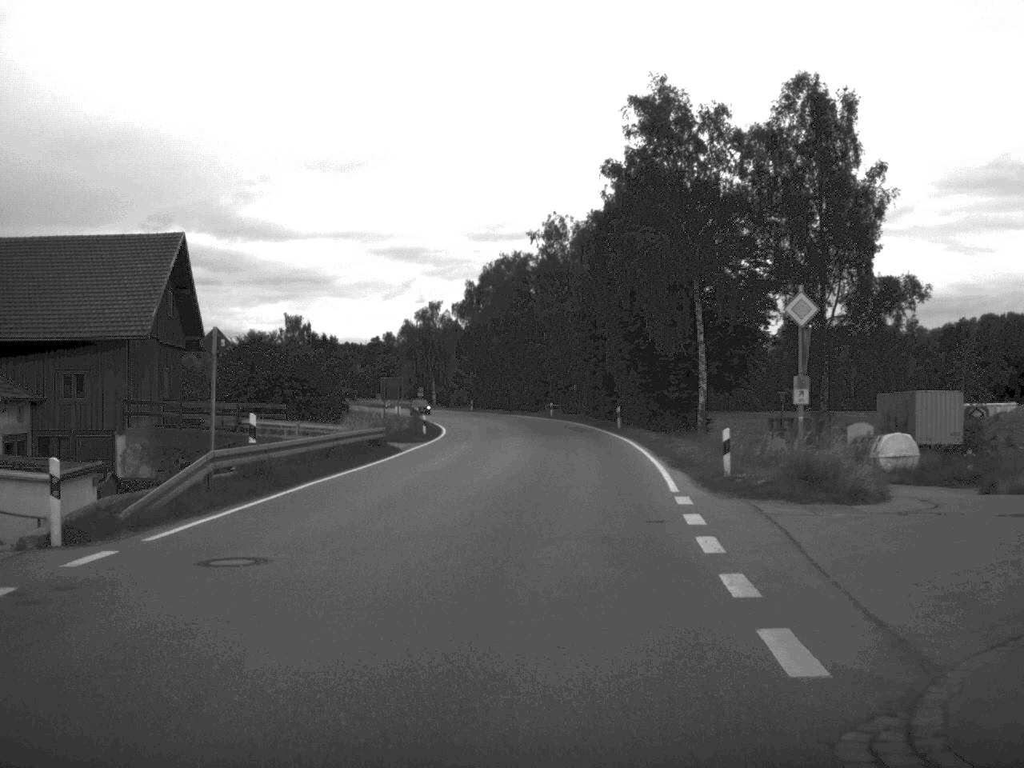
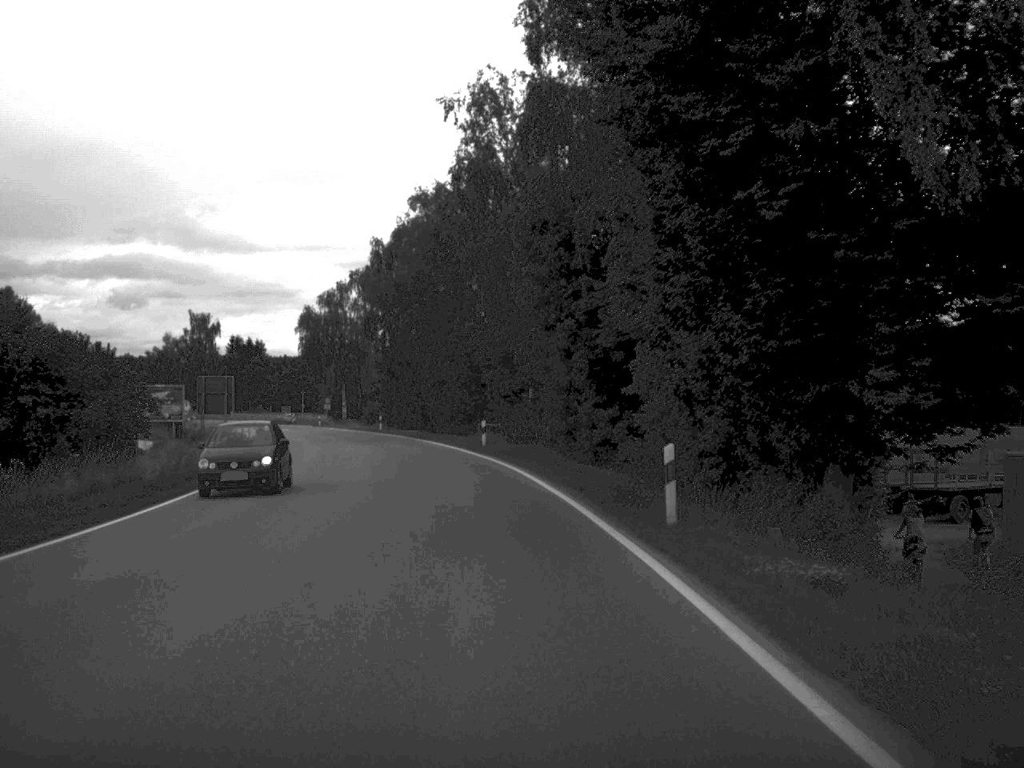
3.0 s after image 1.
(+1.8, +41.0) m; +1°
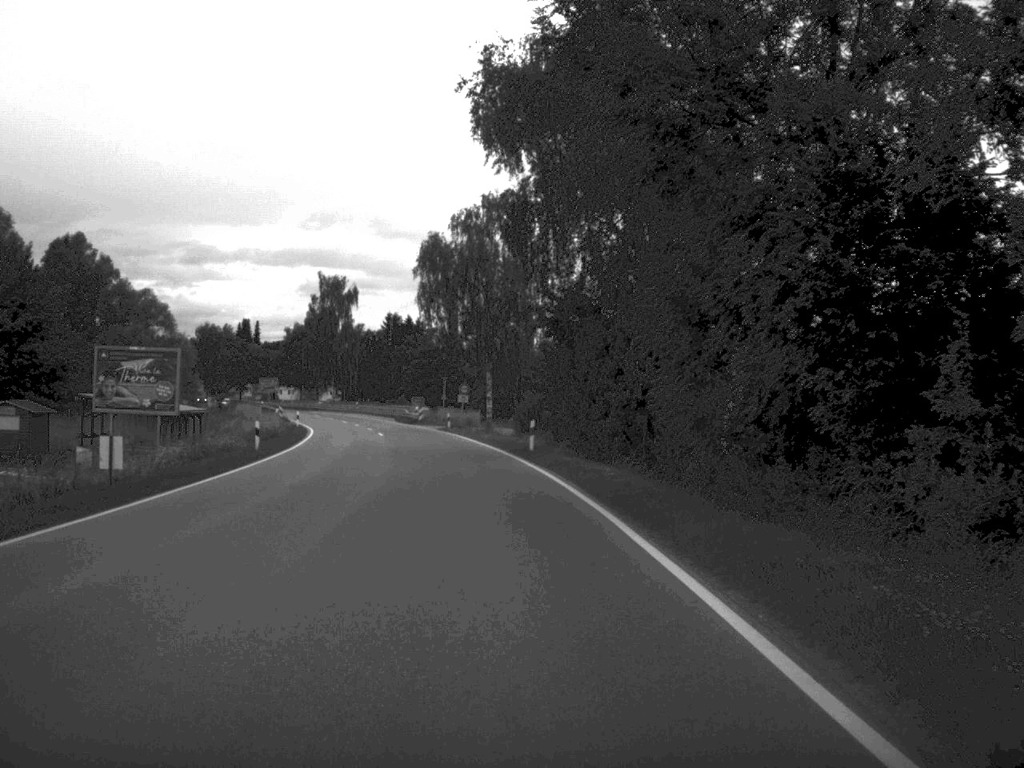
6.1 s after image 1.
(-3.8, +45.9) m; -9°
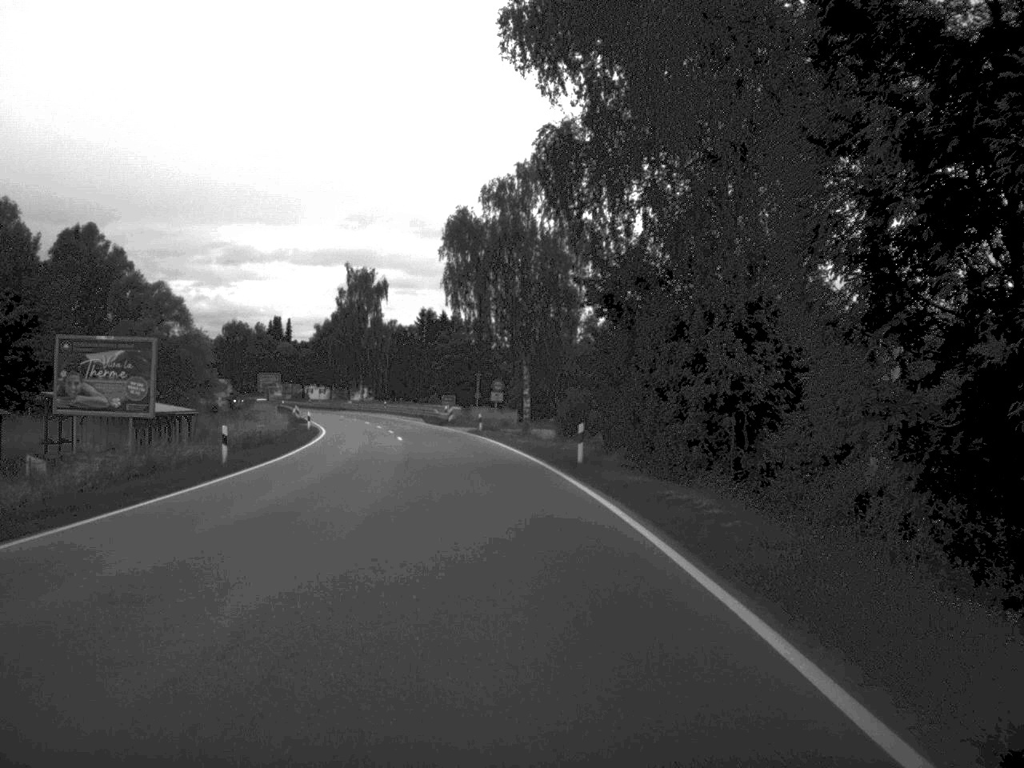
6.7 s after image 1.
(-0.1, +9.1) m; -2°
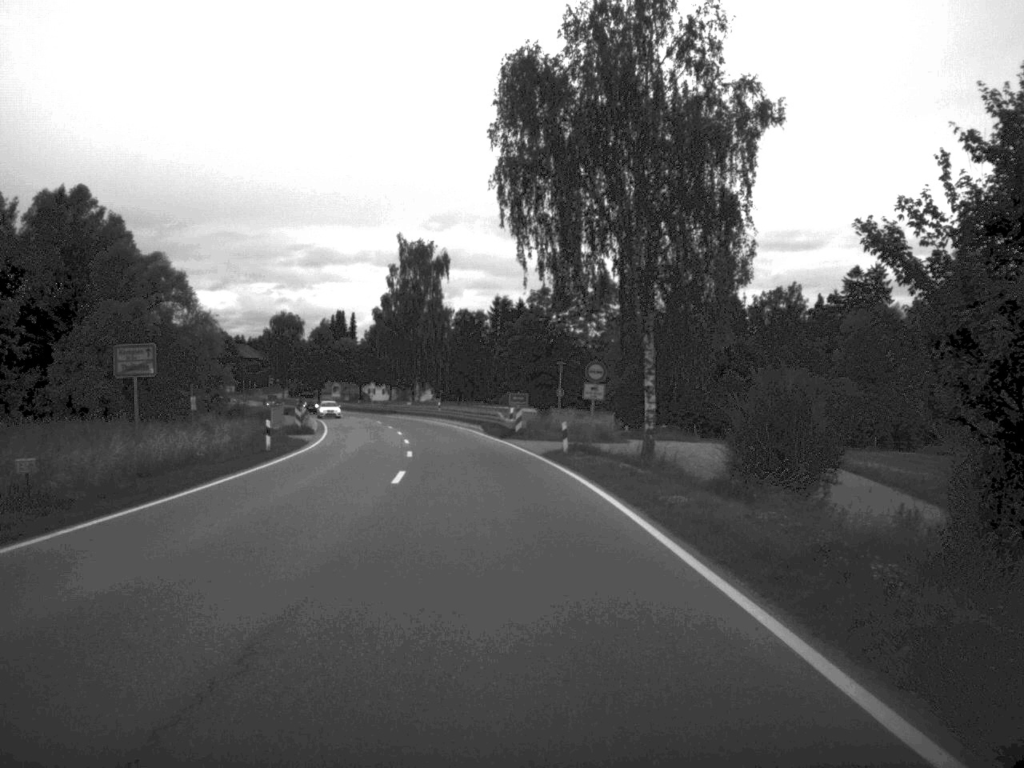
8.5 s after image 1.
(-1.0, +28.0) m; -4°
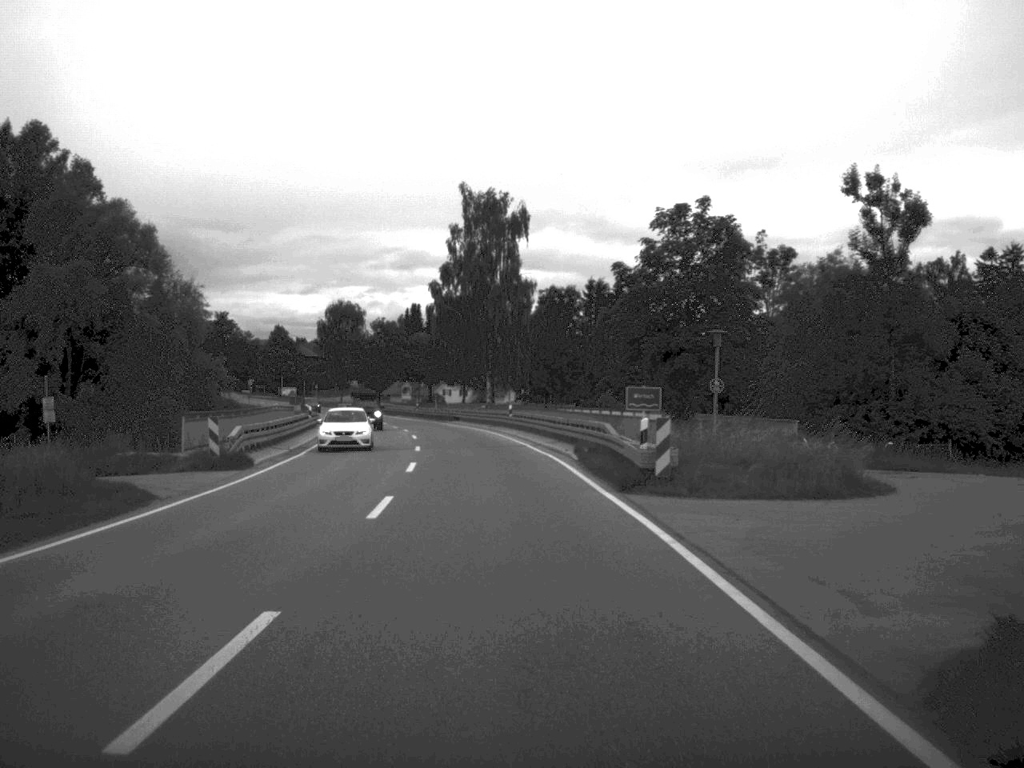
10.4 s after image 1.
(-1.0, +30.5) m; -4°
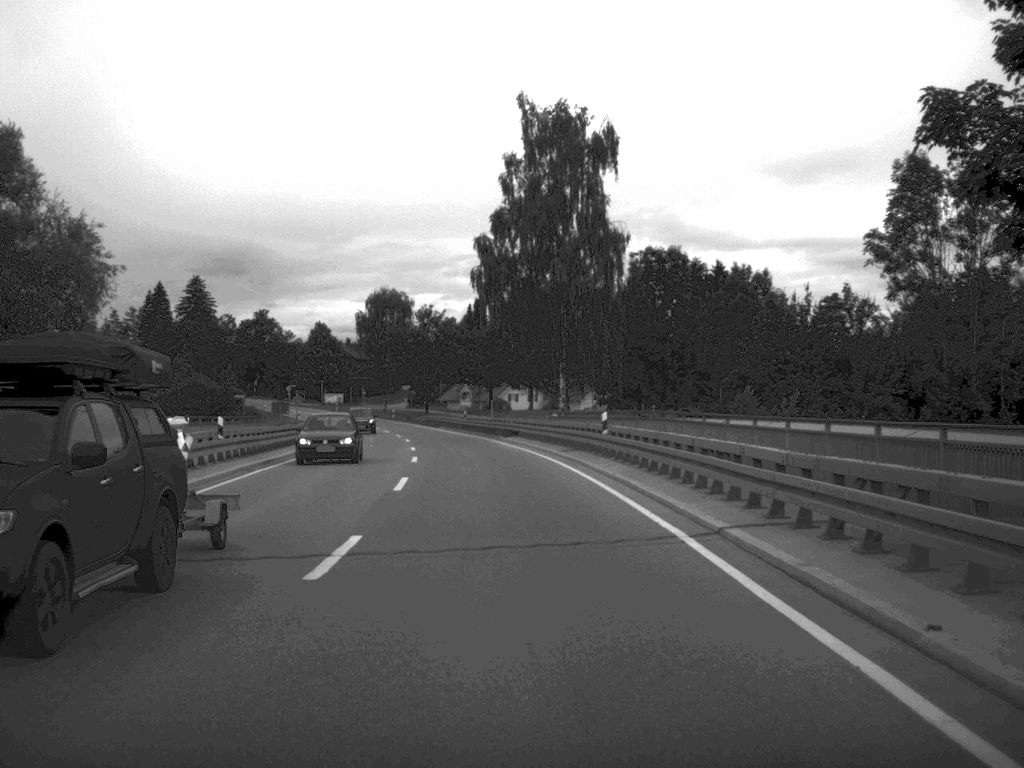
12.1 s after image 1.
(-0.8, +29.6) m; -3°
